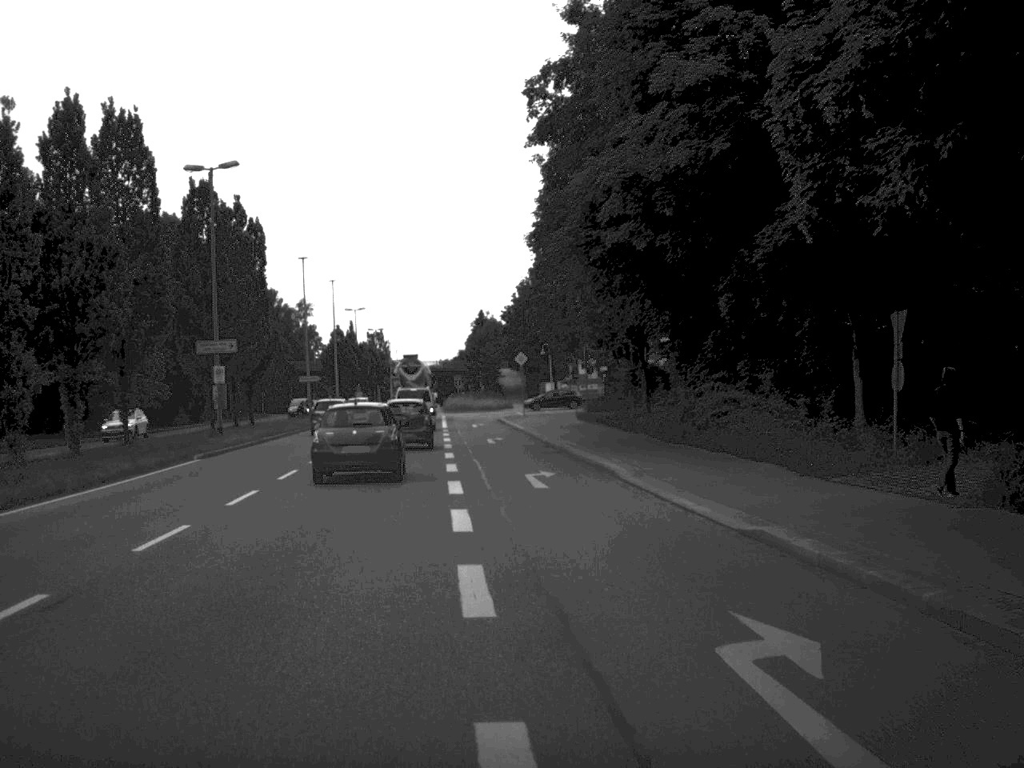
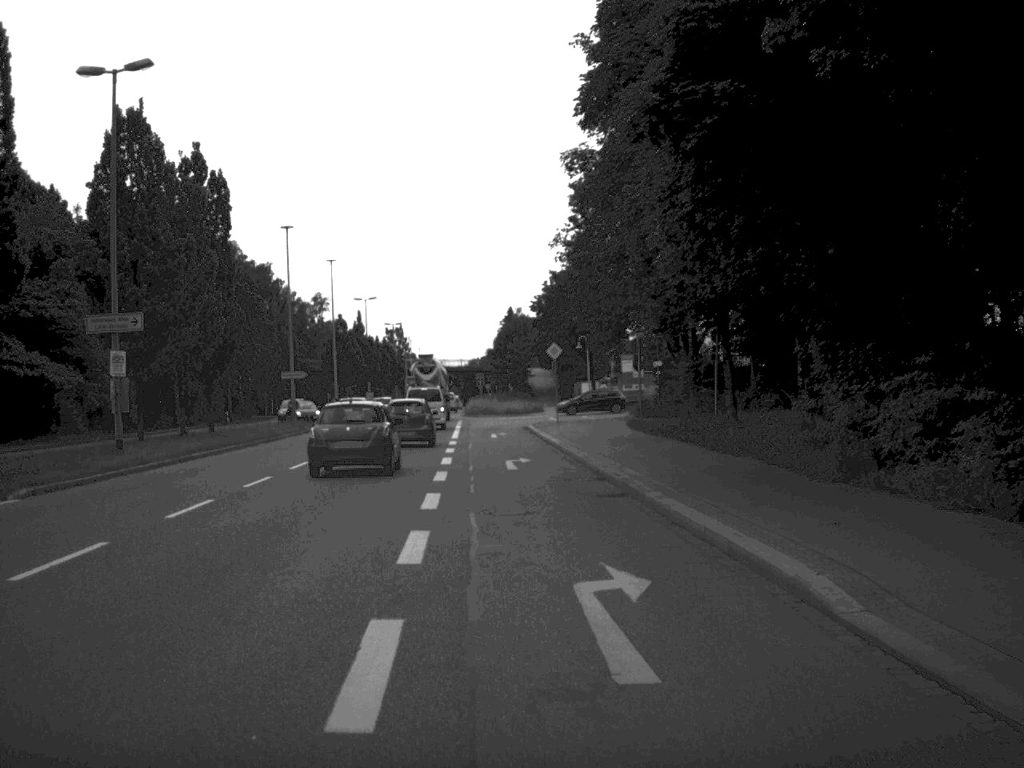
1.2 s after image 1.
(-0.2, +14.8) m; -1°
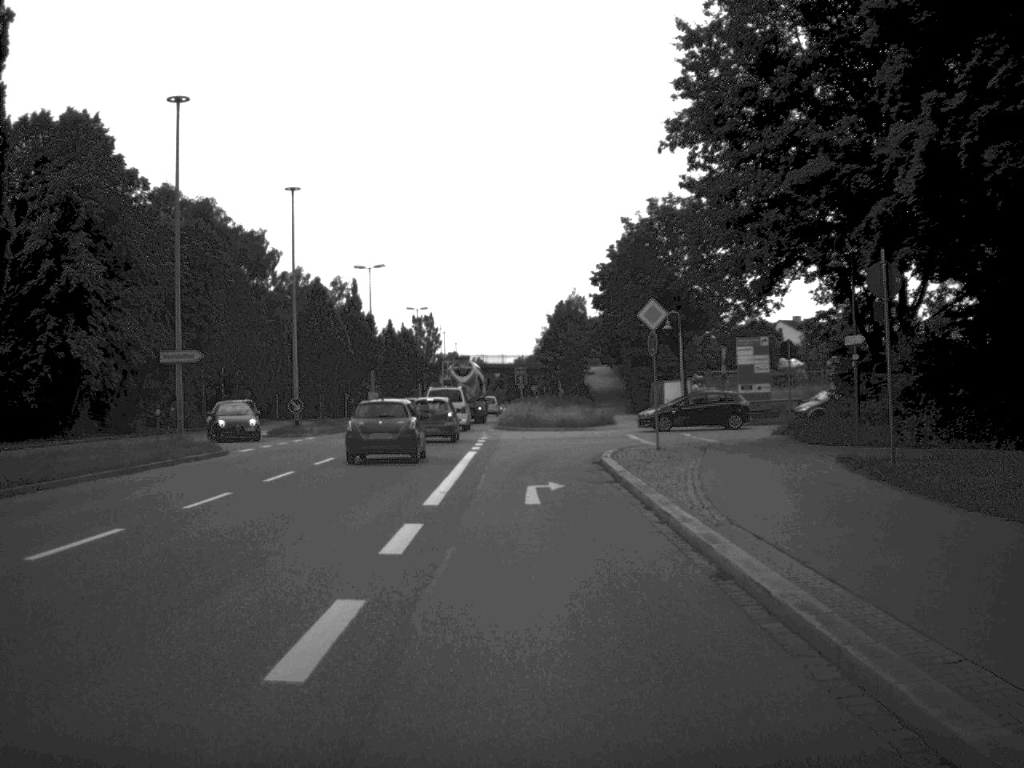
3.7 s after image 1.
(-0.5, +28.5) m; -2°
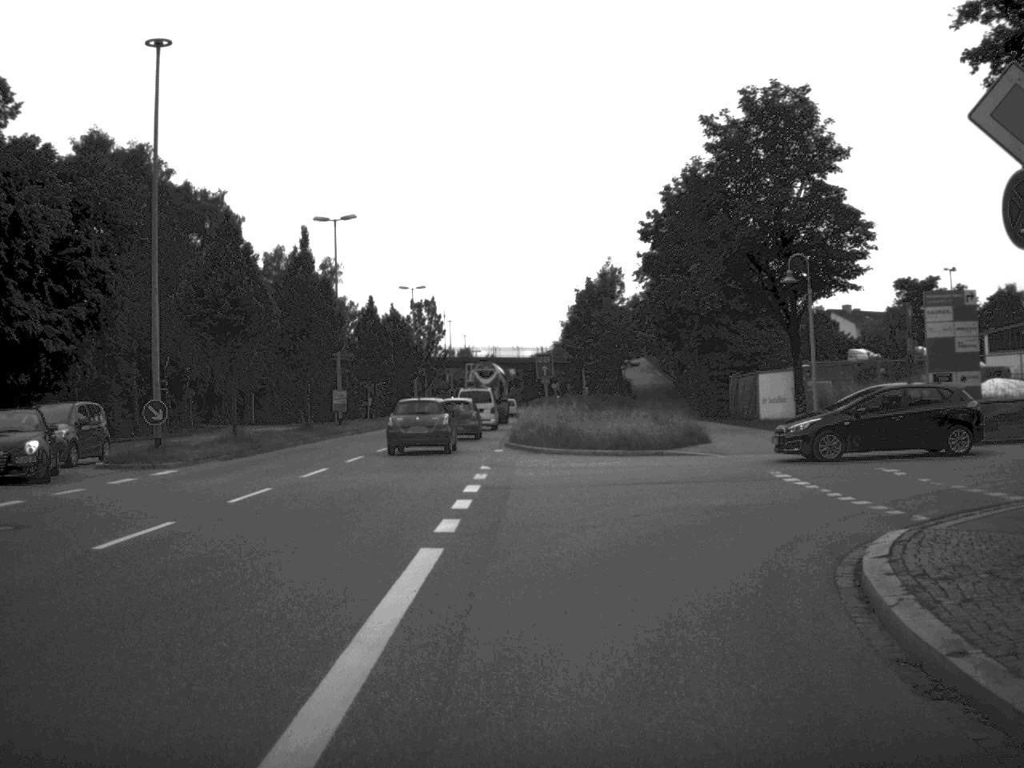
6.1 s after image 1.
(-0.4, +22.7) m; -1°
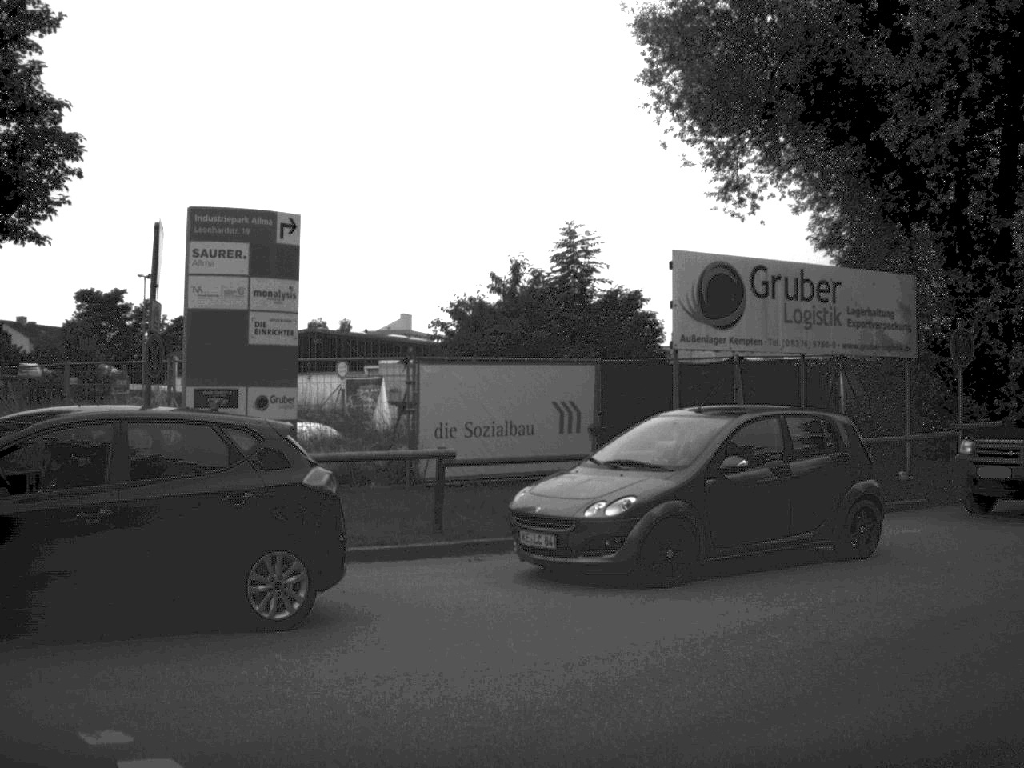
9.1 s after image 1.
(+3.4, +16.5) m; +38°
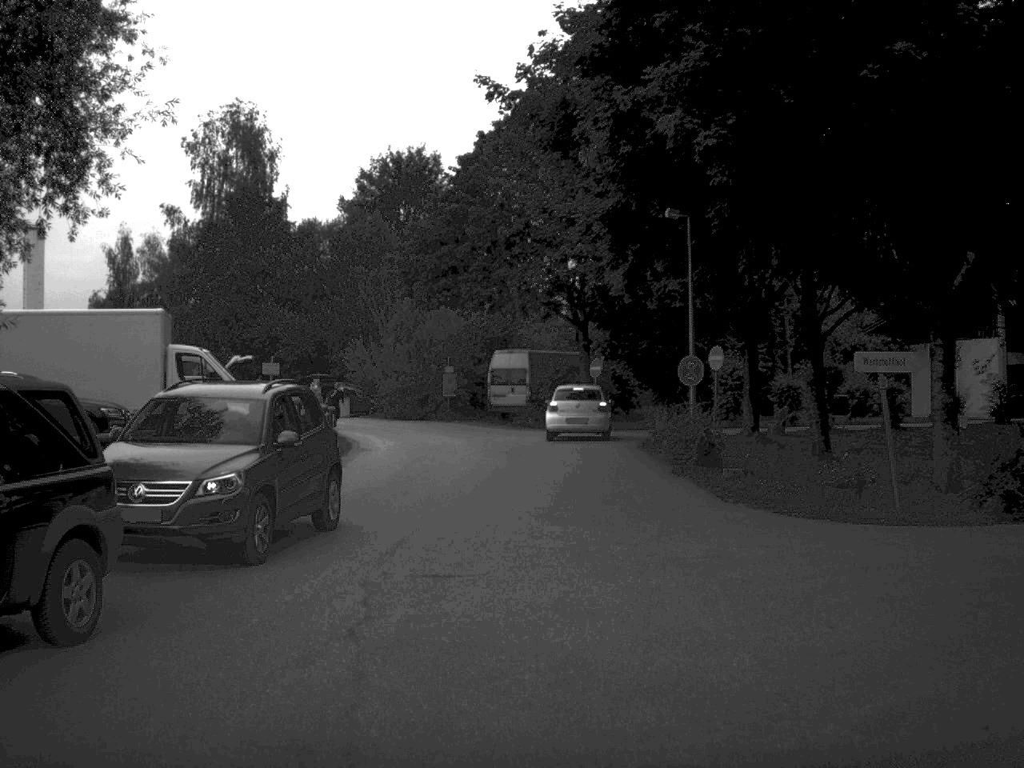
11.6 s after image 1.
(+4.2, +8.7) m; +44°
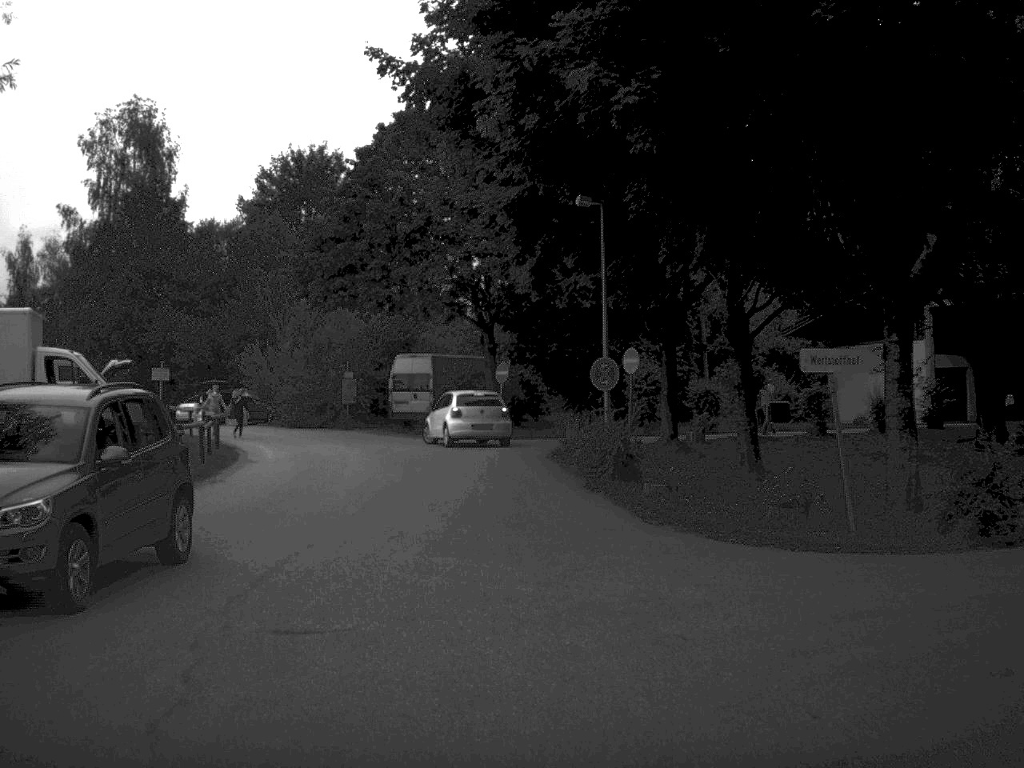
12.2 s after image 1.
(+0.1, +2.4) m; +4°
